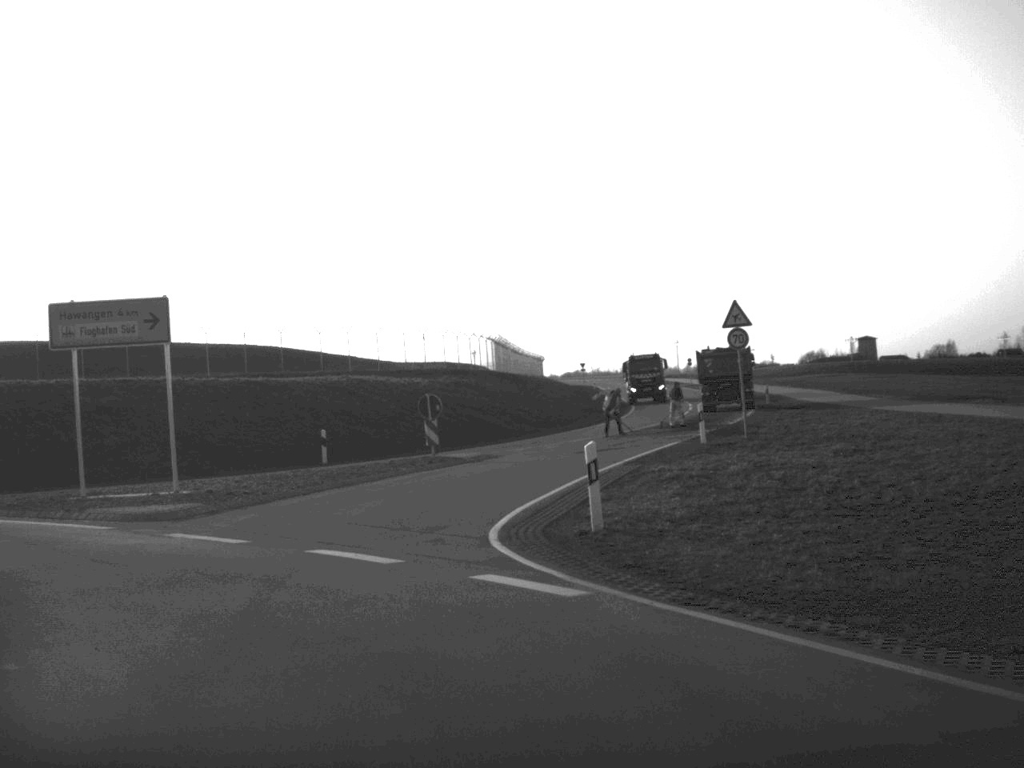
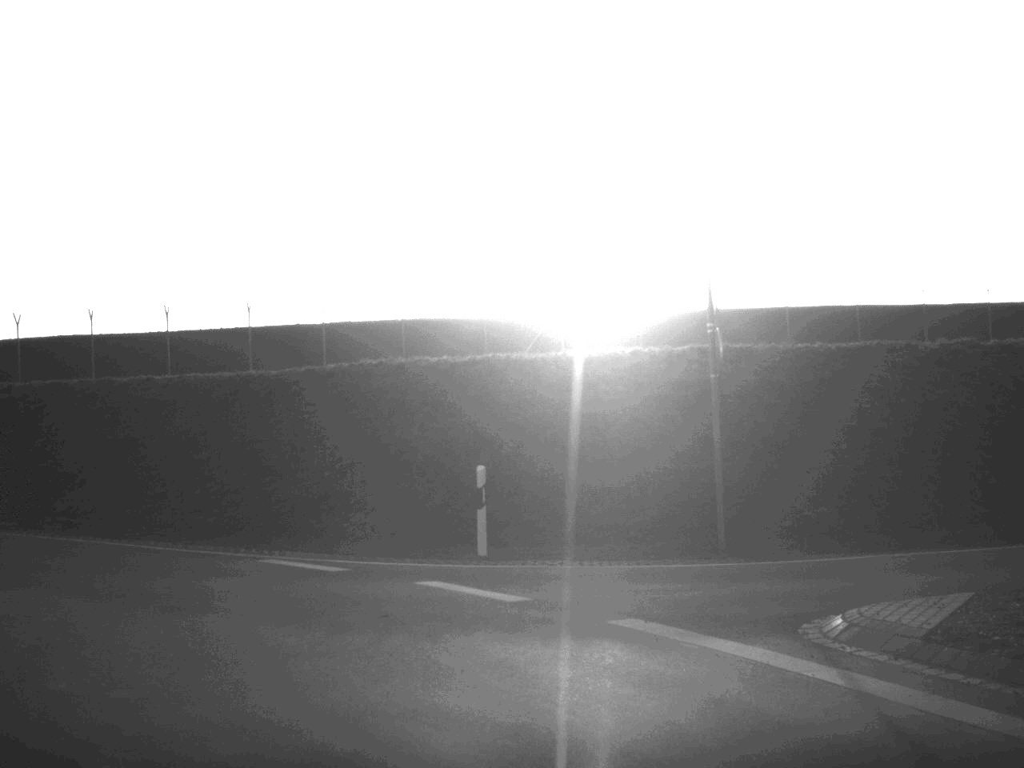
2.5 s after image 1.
(-5.0, +13.0) m; -44°
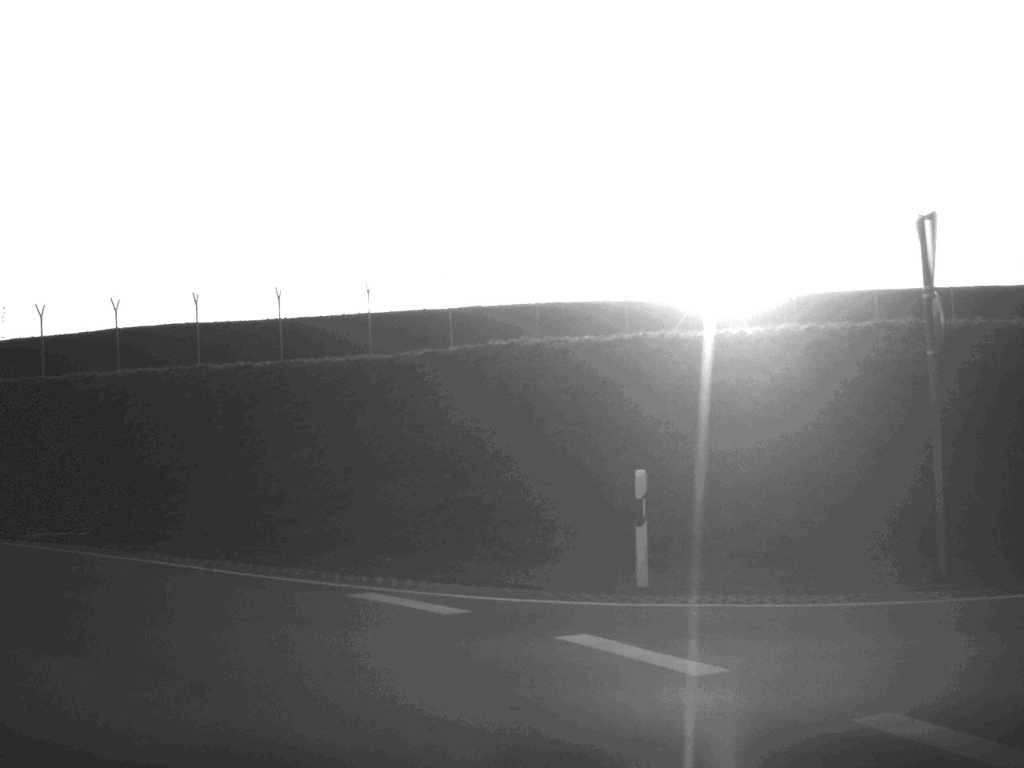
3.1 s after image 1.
(-0.2, +3.3) m; -6°
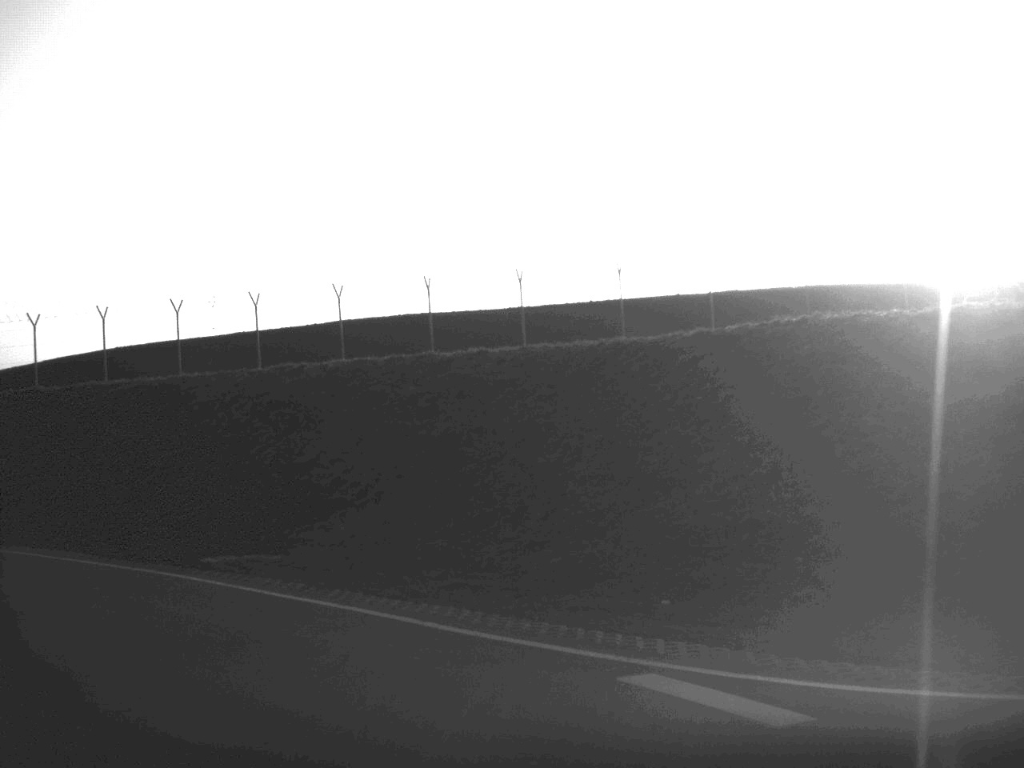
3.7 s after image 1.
(-0.3, +3.7) m; -11°
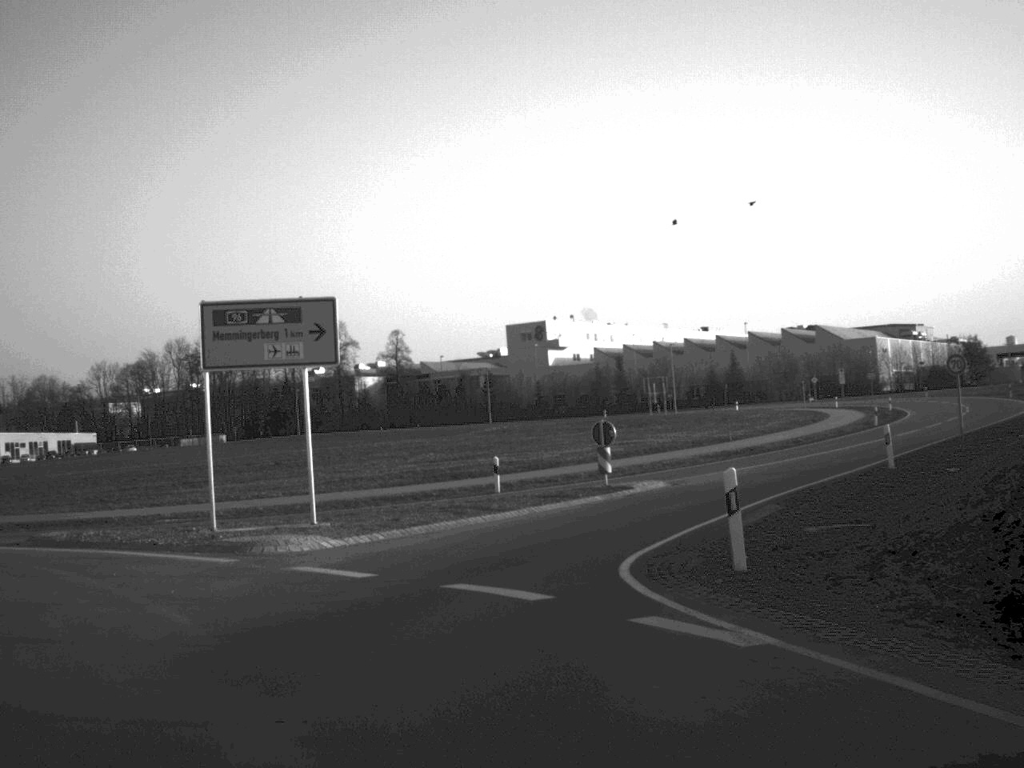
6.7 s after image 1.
(-11.7, +16.1) m; -69°
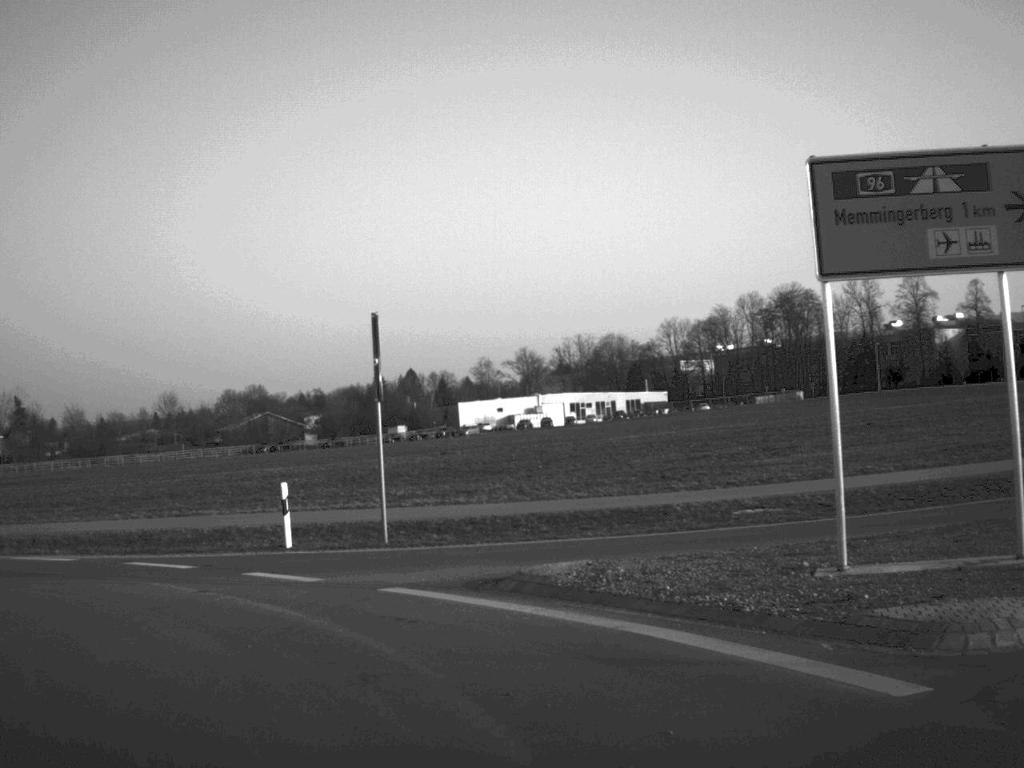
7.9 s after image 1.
(-2.0, +8.9) m; -26°
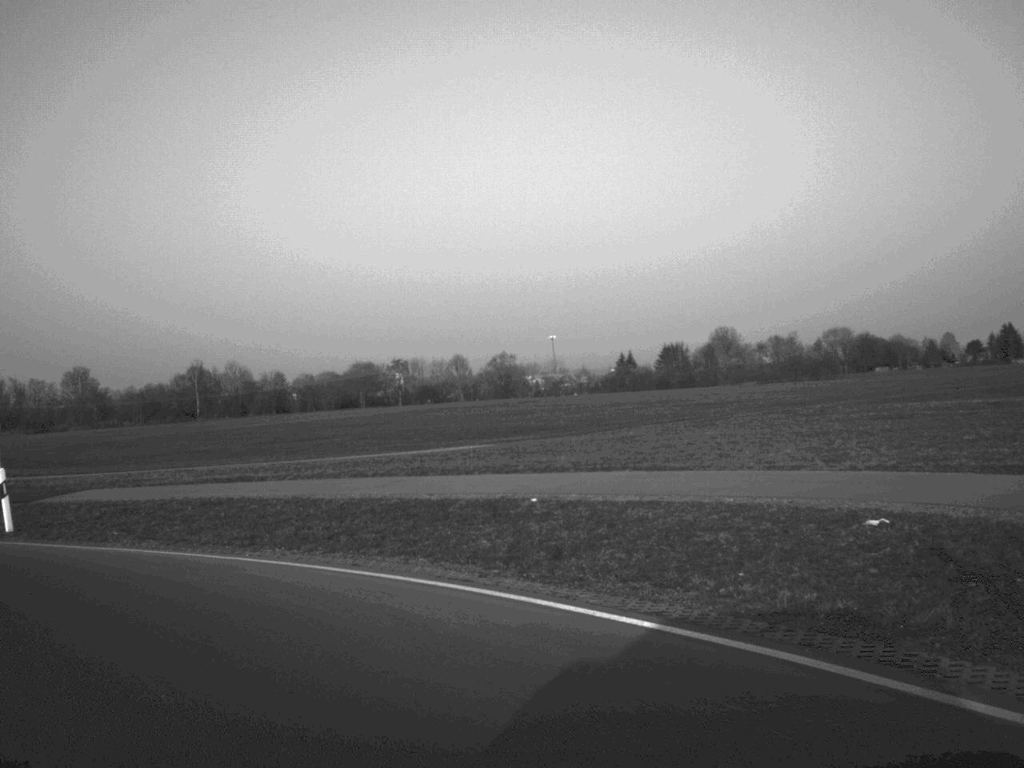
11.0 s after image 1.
(-13.7, +18.4) m; -74°
